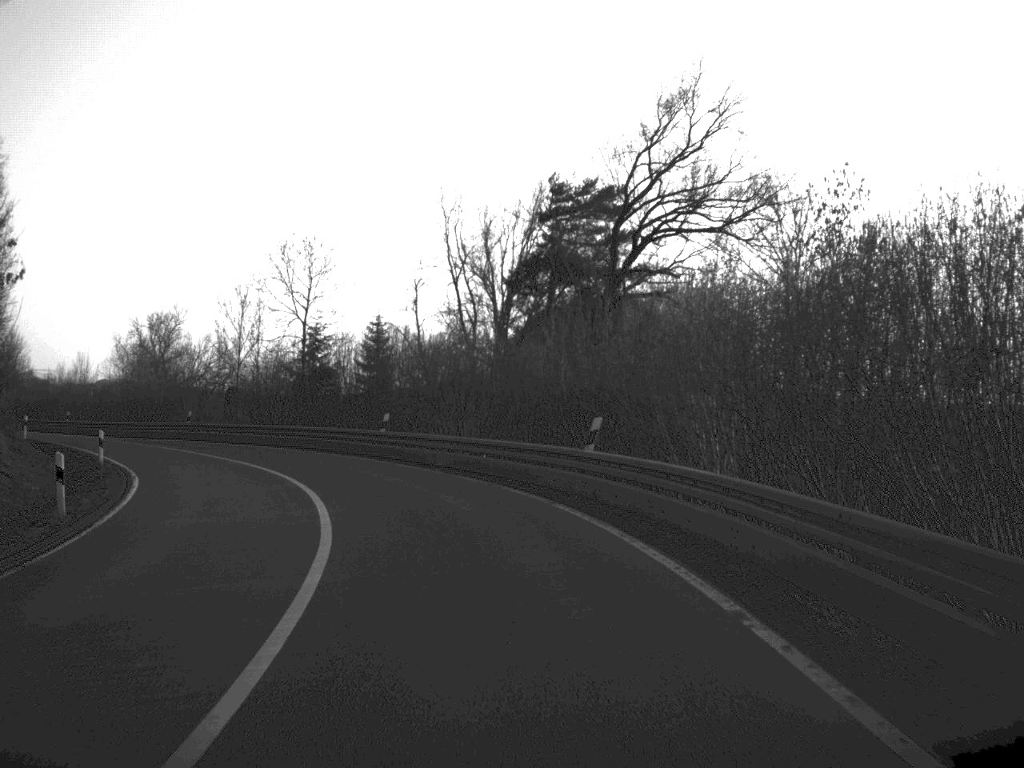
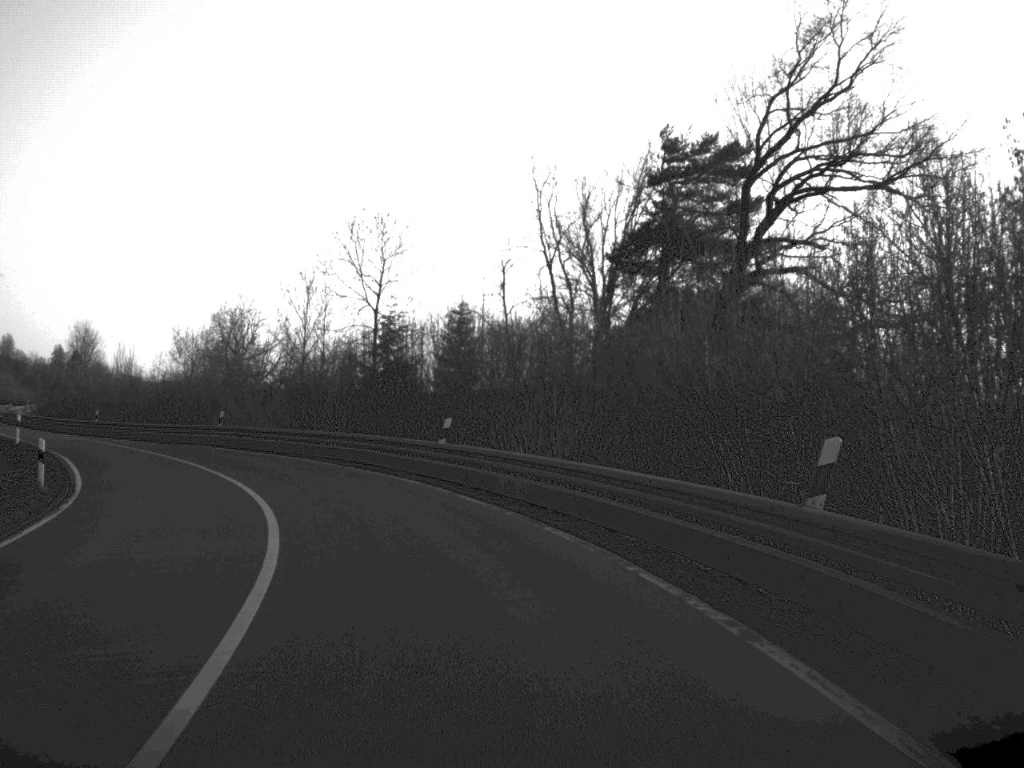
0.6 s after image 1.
(-0.4, +10.6) m; -5°
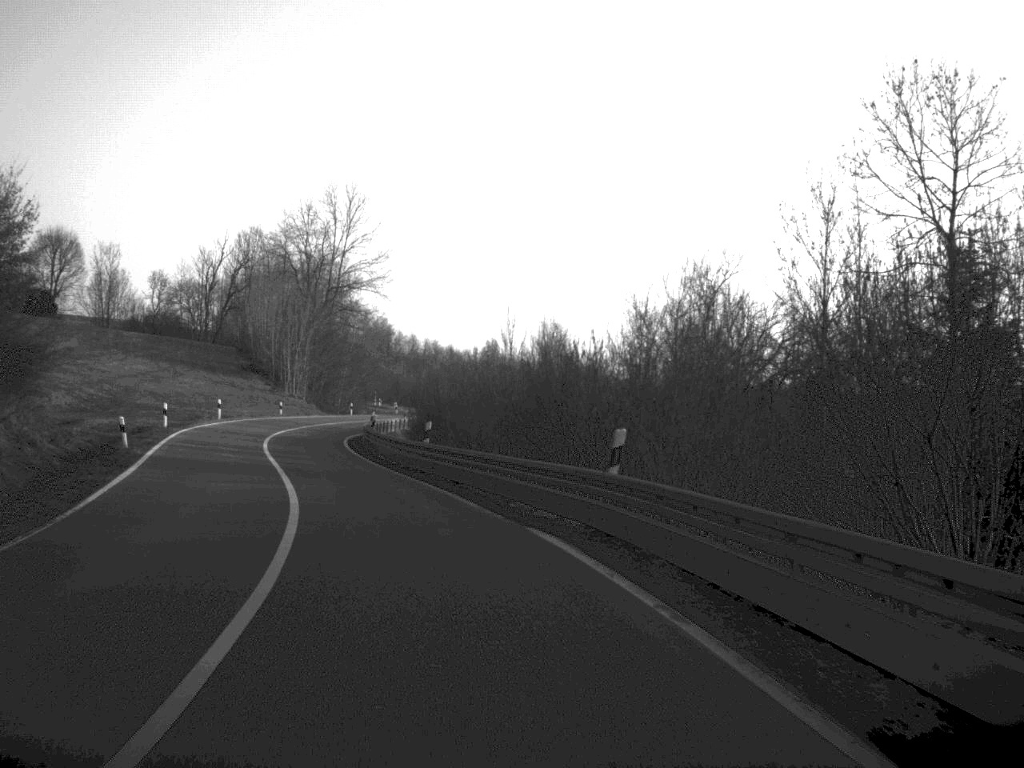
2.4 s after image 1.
(-5.9, +31.2) m; -22°
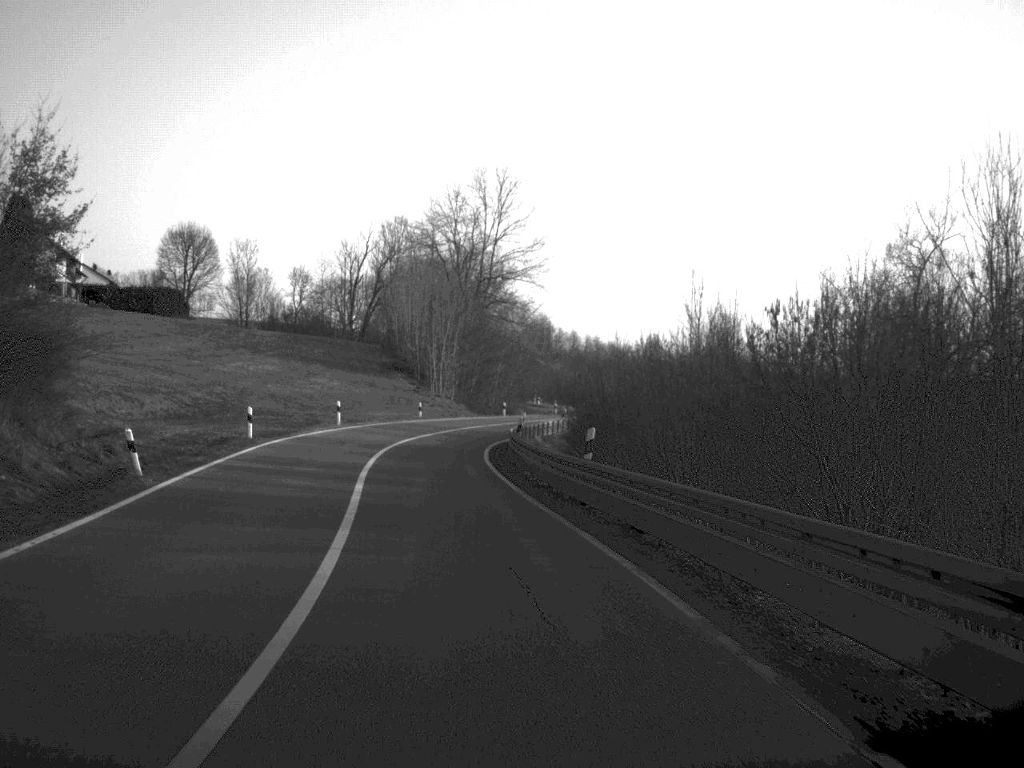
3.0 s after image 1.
(-0.7, +11.1) m; -7°
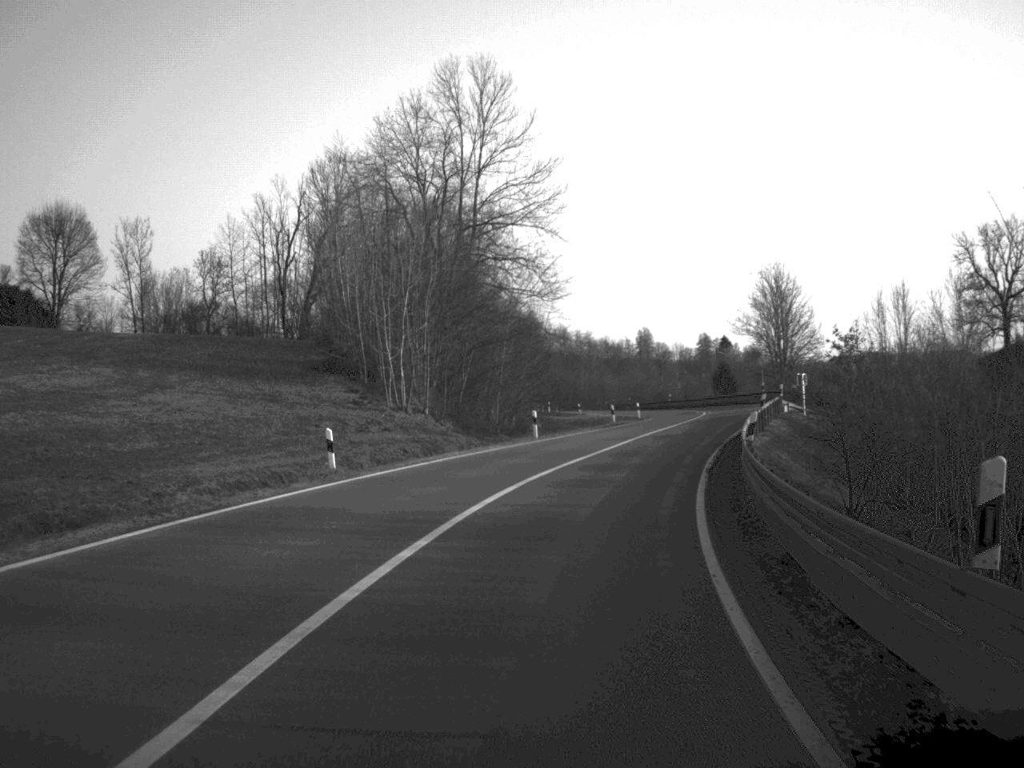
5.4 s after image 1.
(-2.1, +47.1) m; +2°
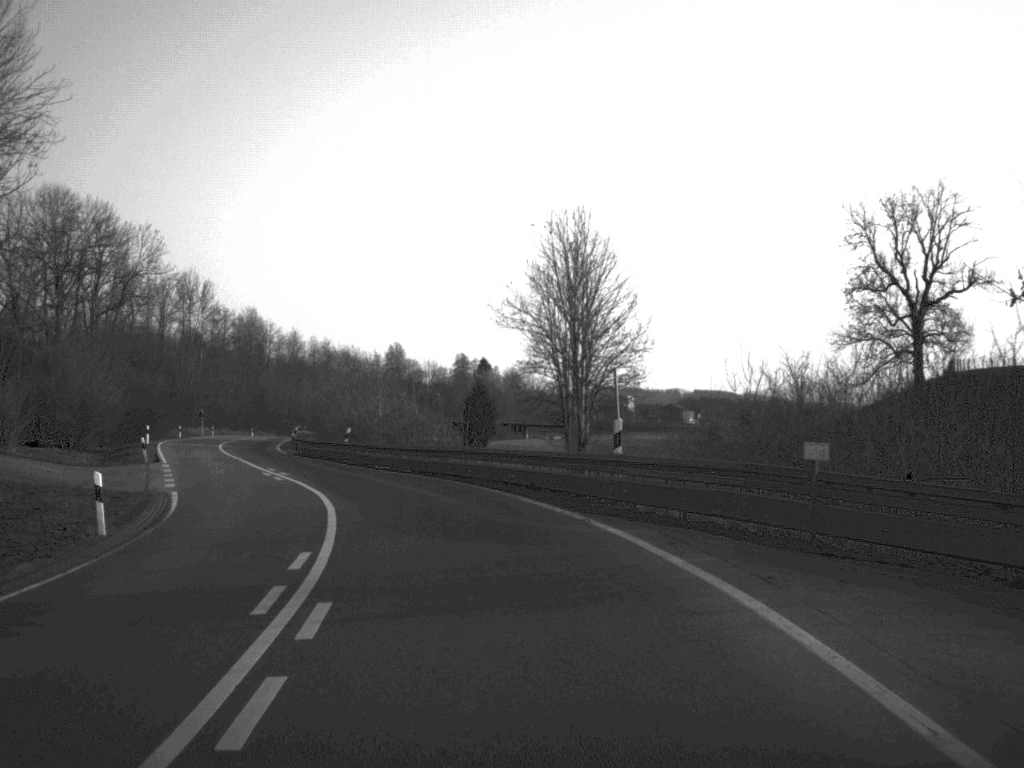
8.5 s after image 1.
(+9.6, +61.5) m; +10°
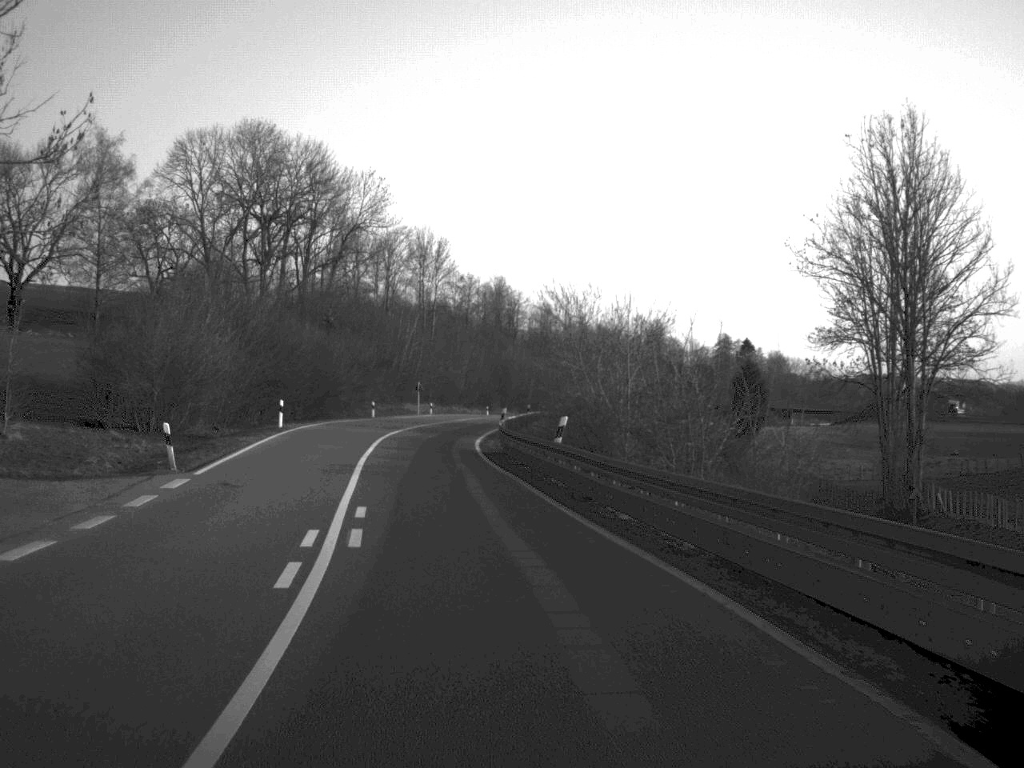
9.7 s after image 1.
(-2.3, +24.0) m; -12°
